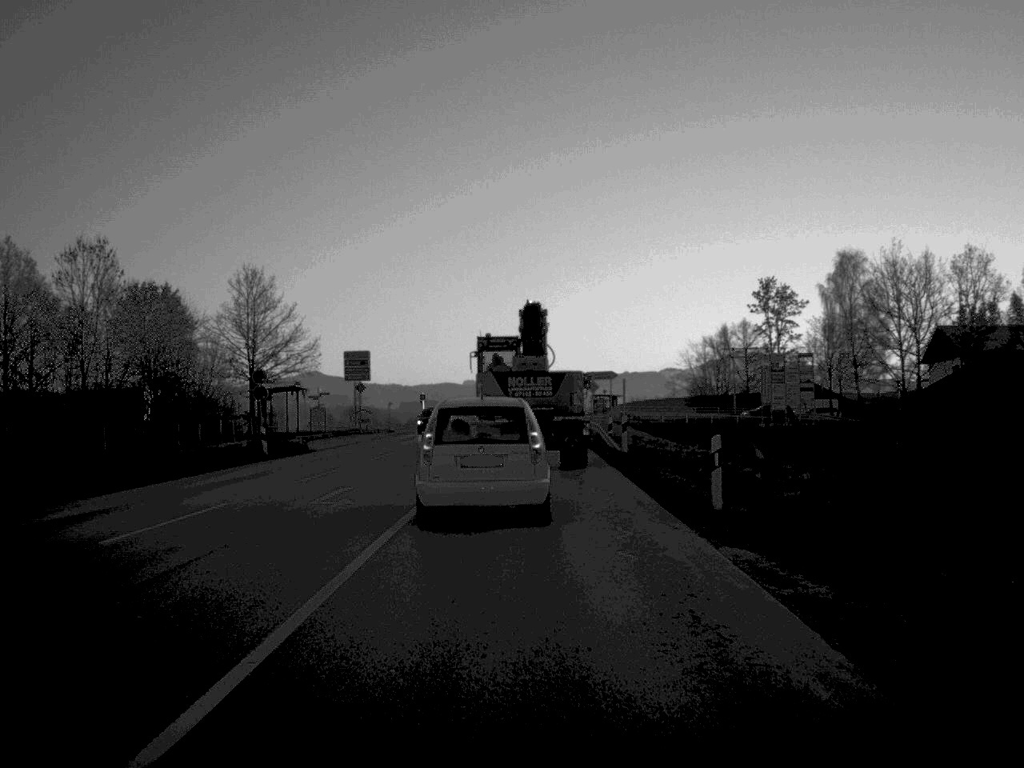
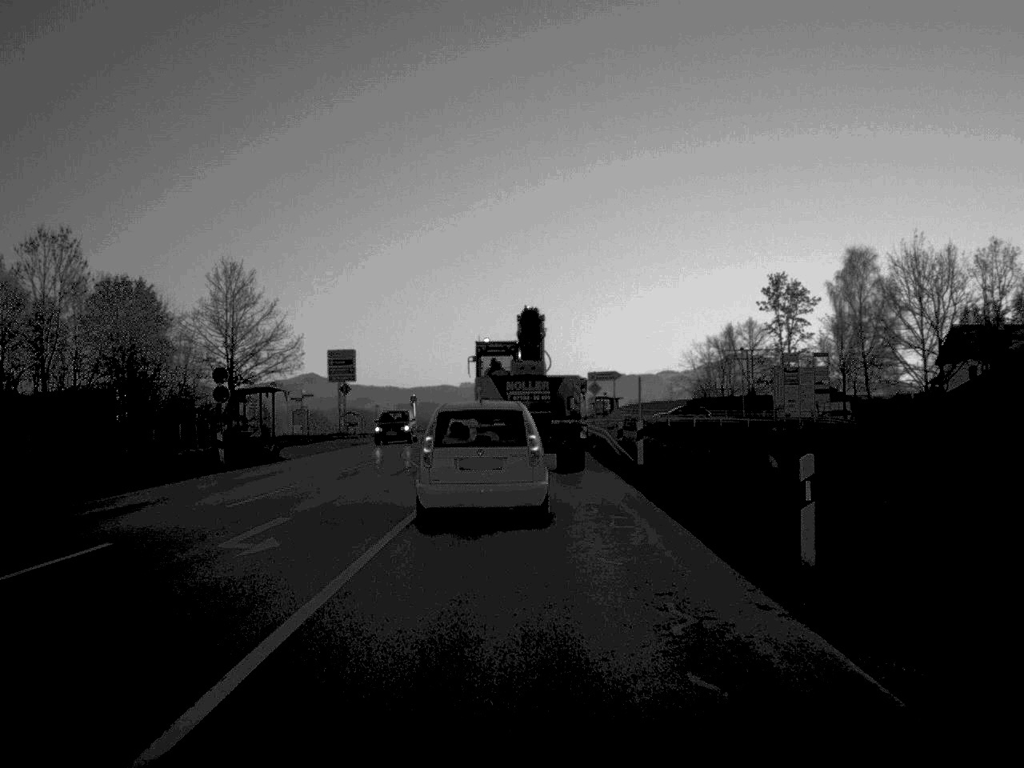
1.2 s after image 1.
(0.0, +5.8) m; 0°
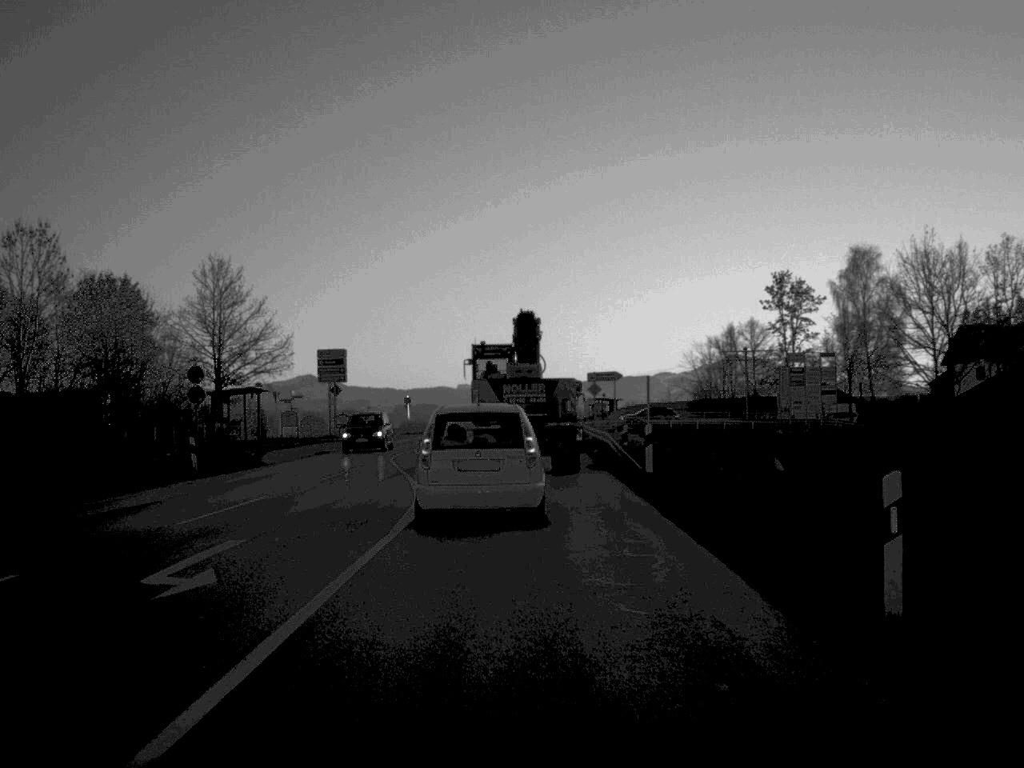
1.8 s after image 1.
(0.0, +2.8) m; 0°
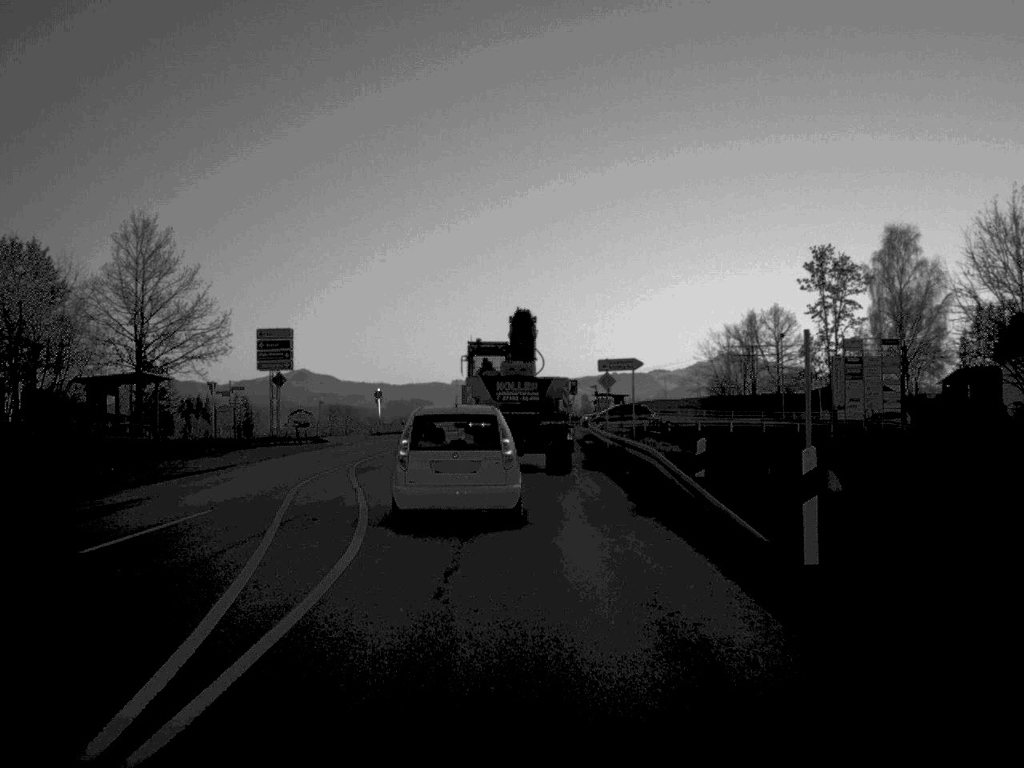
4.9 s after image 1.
(+0.1, +16.1) m; 0°
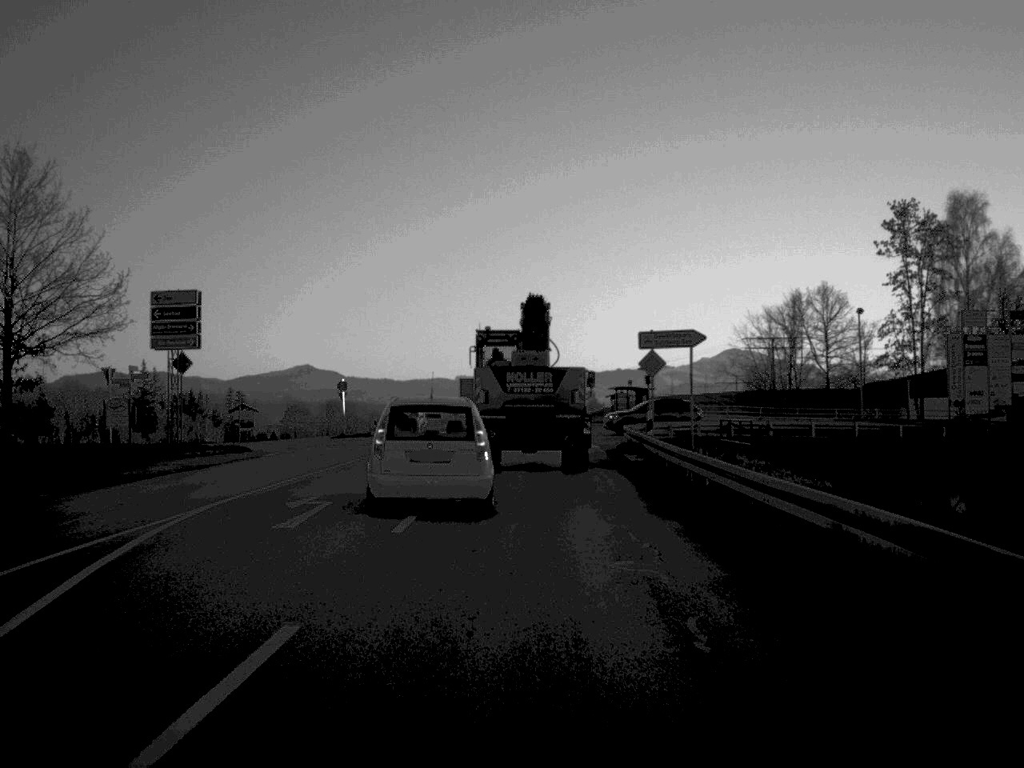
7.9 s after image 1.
(0.0, +18.5) m; 0°
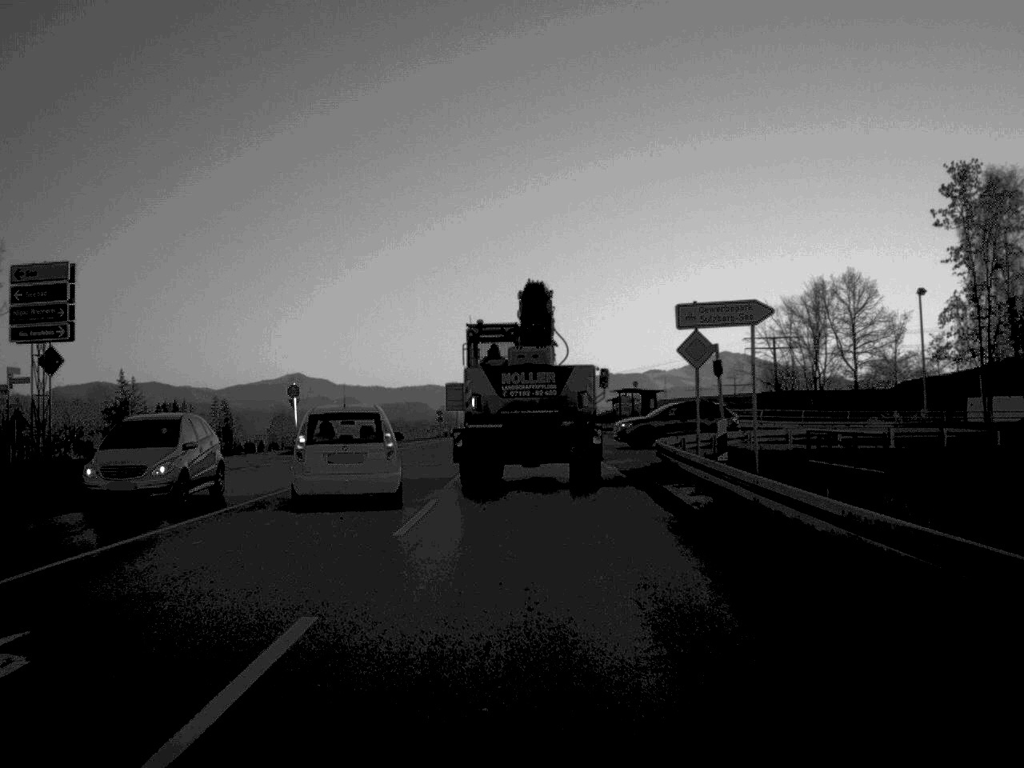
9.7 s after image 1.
(0.0, +11.7) m; 0°
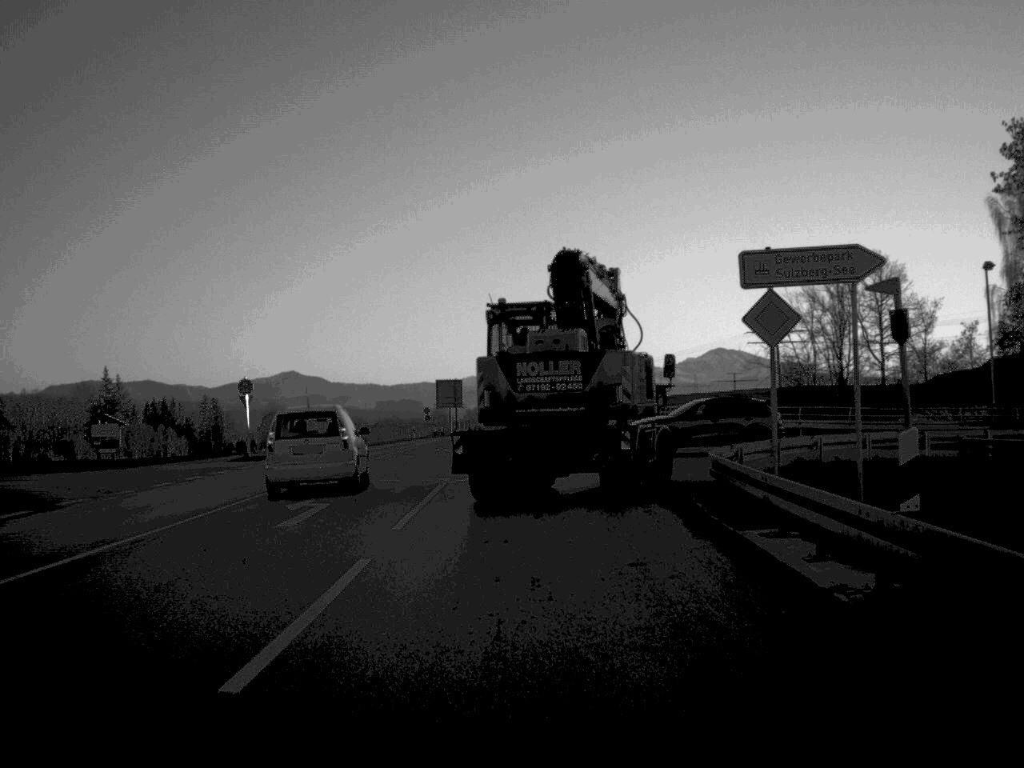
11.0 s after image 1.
(0.0, +8.6) m; 0°
